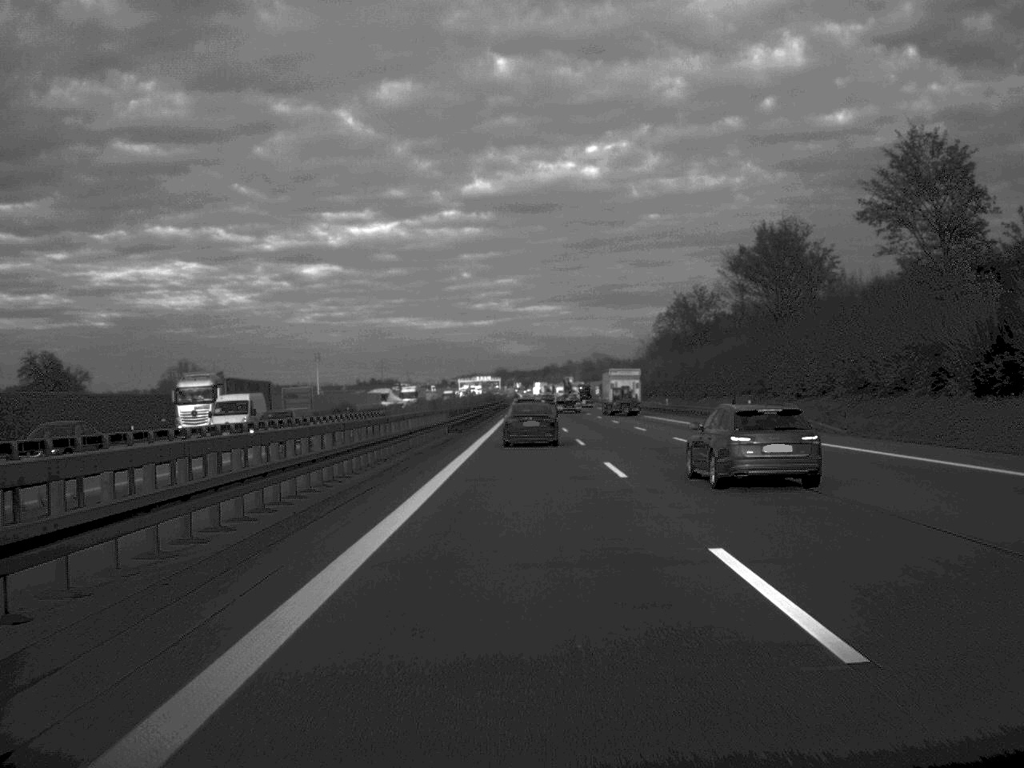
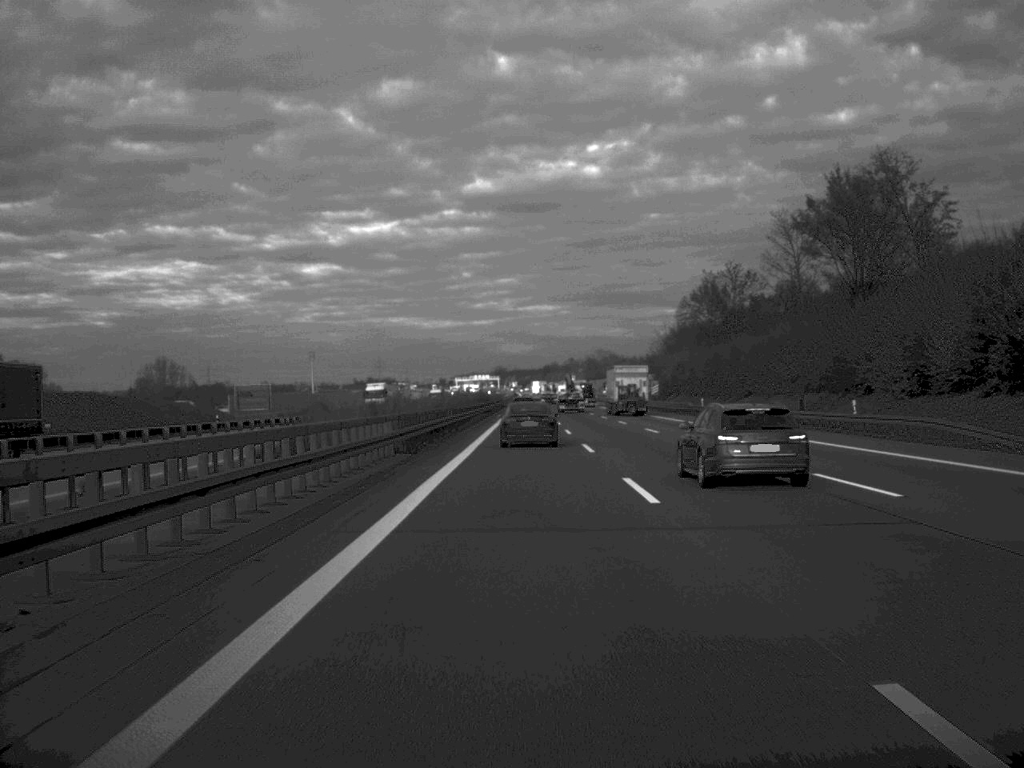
(0.0, +24.8) m; 0°
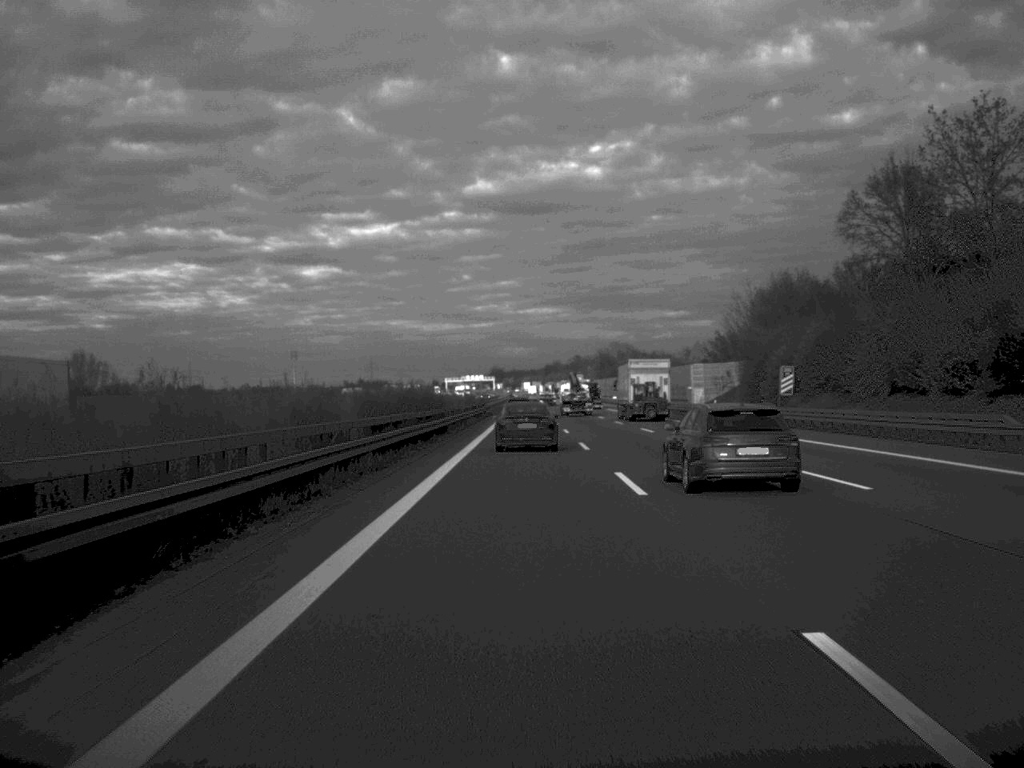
(0.0, +69.6) m; 0°
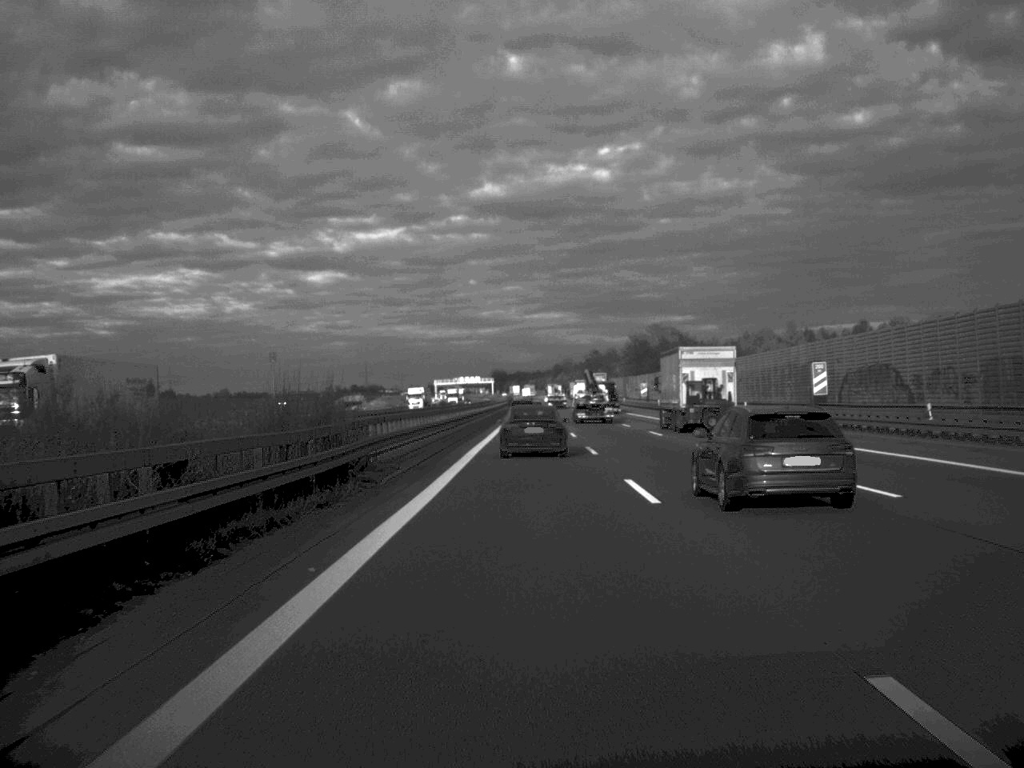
(-0.1, +91.7) m; 0°
